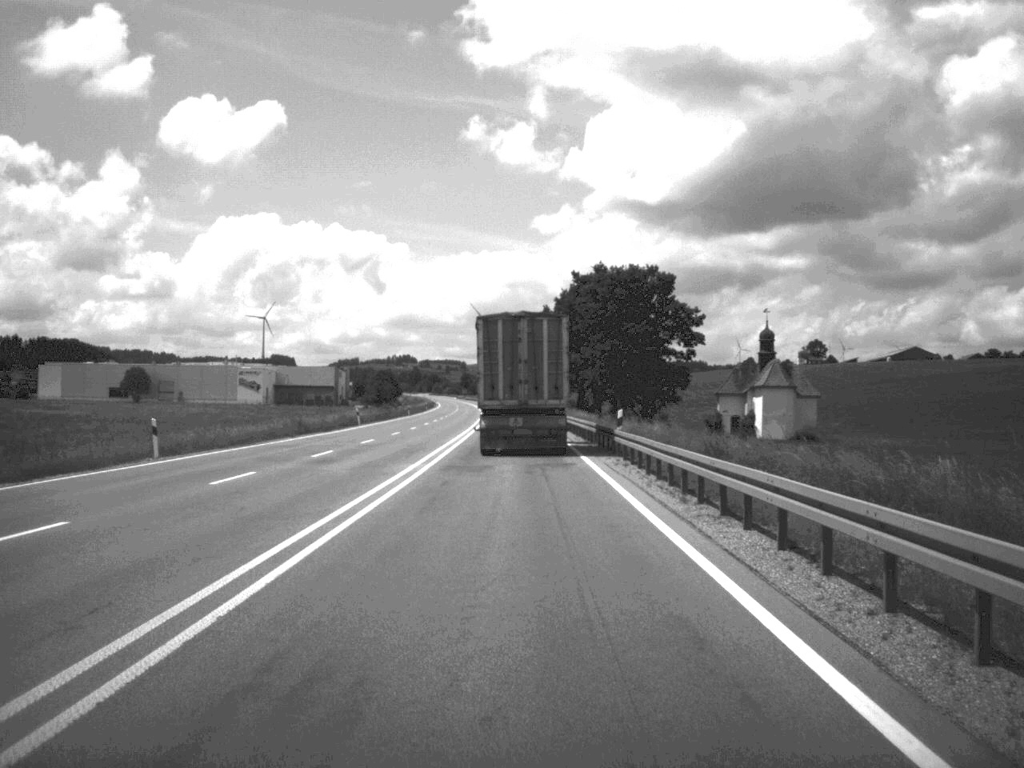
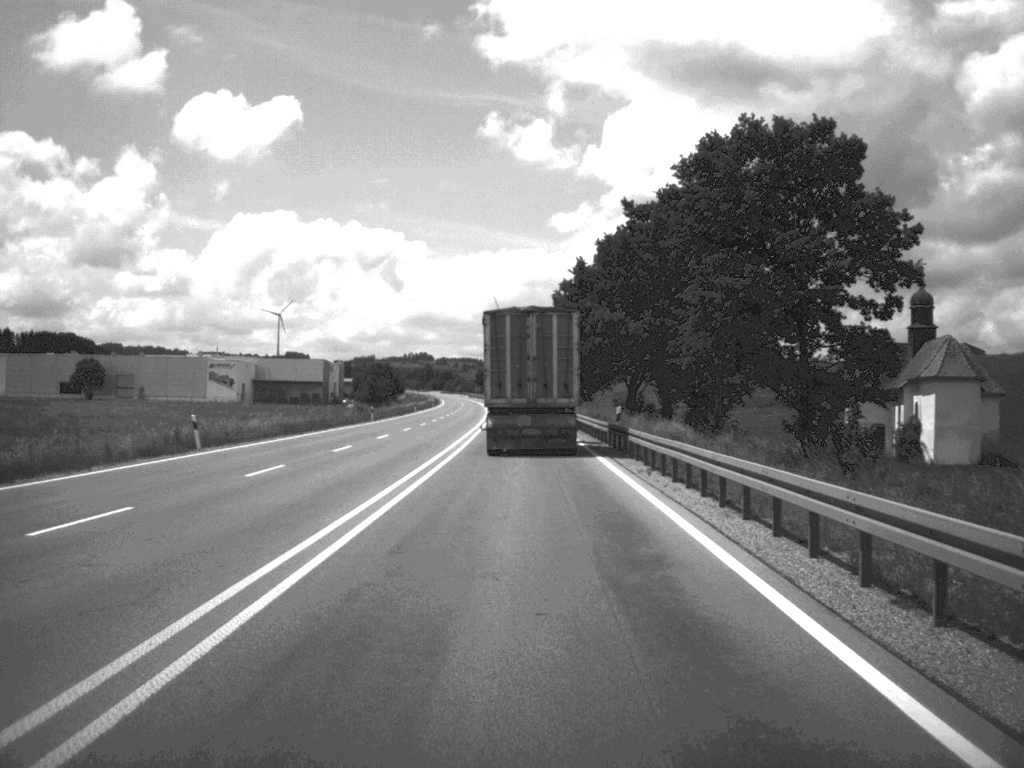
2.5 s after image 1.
(-0.5, +46.0) m; -1°
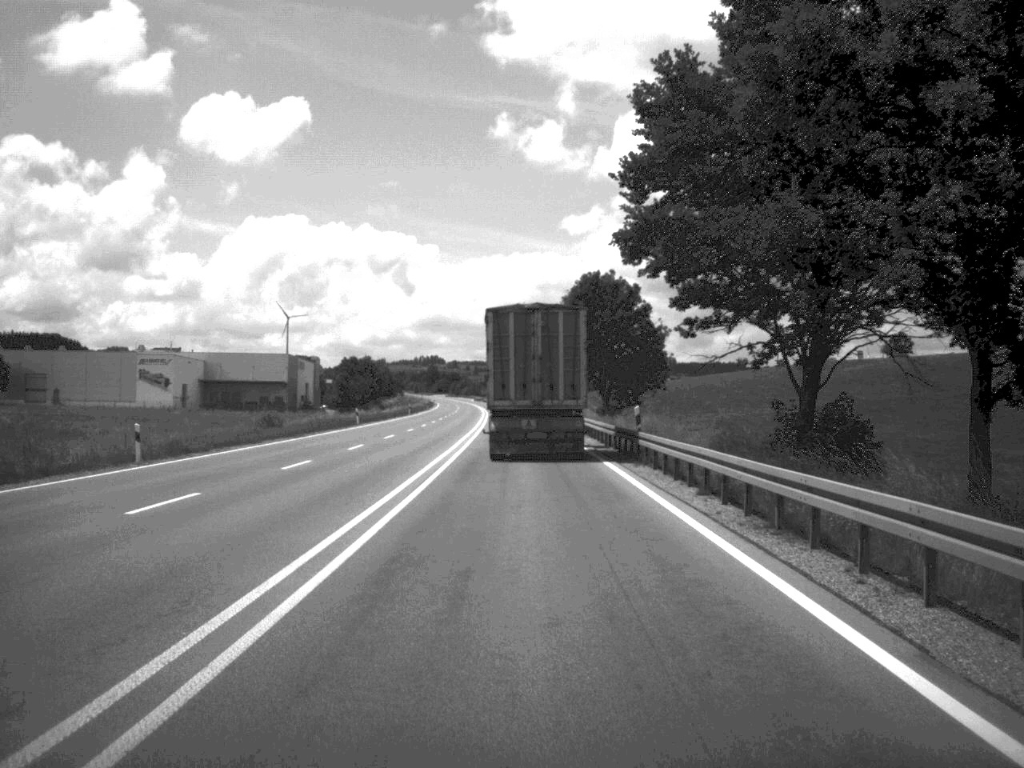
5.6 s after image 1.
(-0.4, +56.4) m; -1°
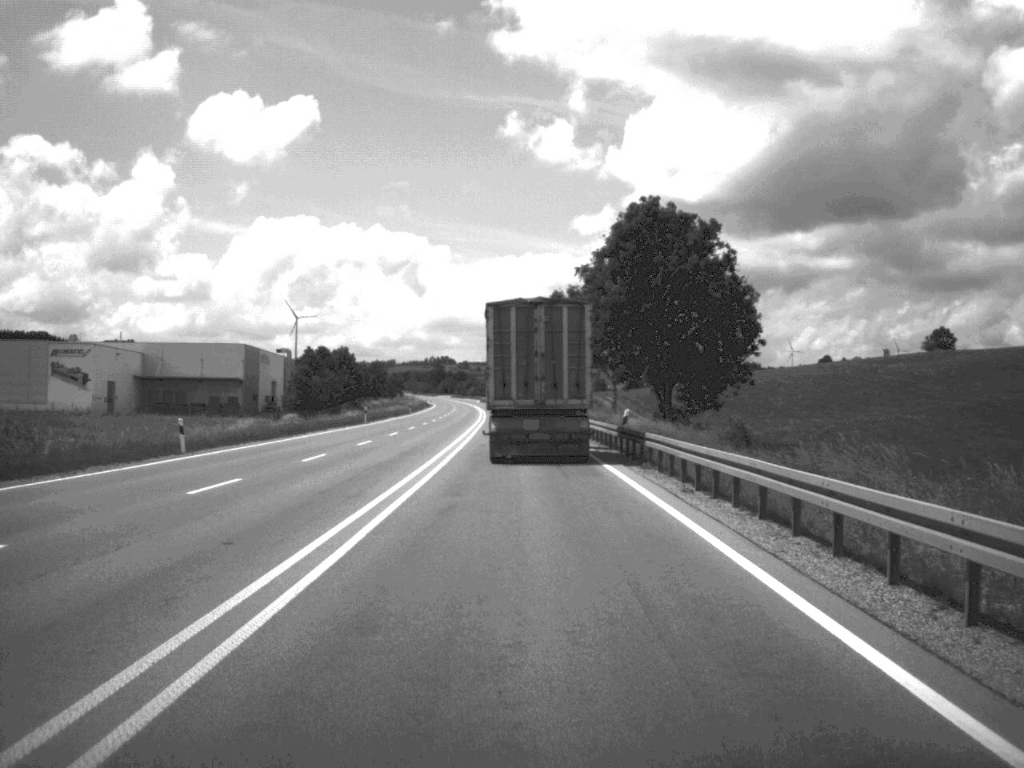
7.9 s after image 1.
(-0.3, +44.3) m; -1°
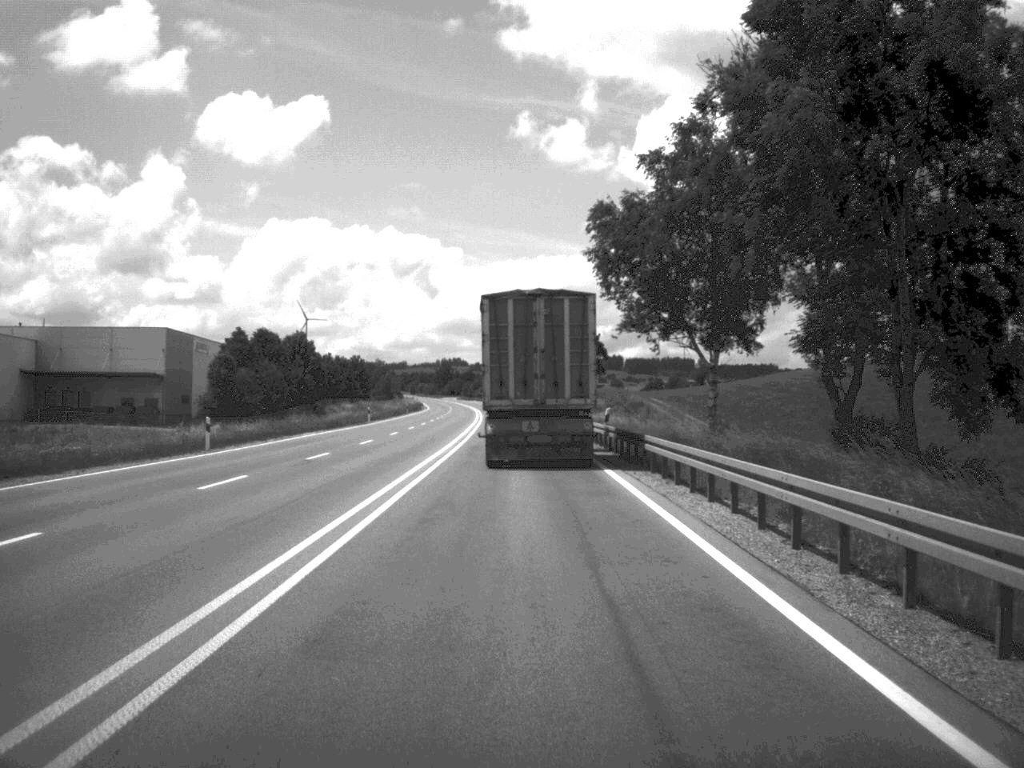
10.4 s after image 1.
(-0.3, +46.4) m; -1°
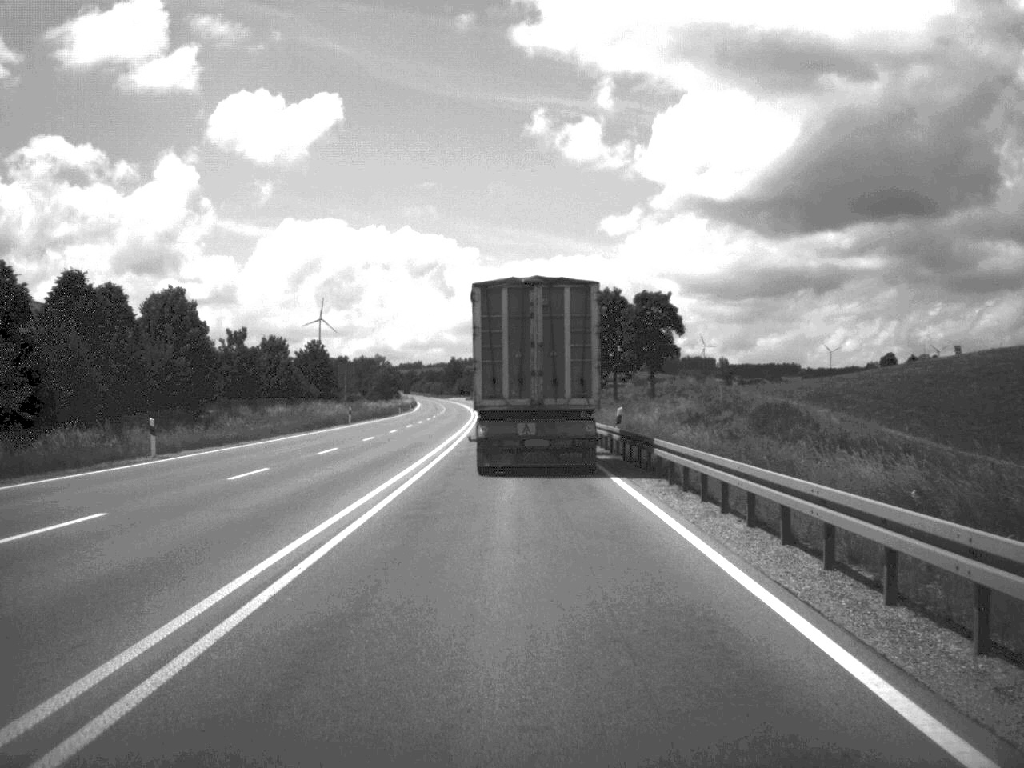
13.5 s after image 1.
(-0.6, +57.2) m; -1°
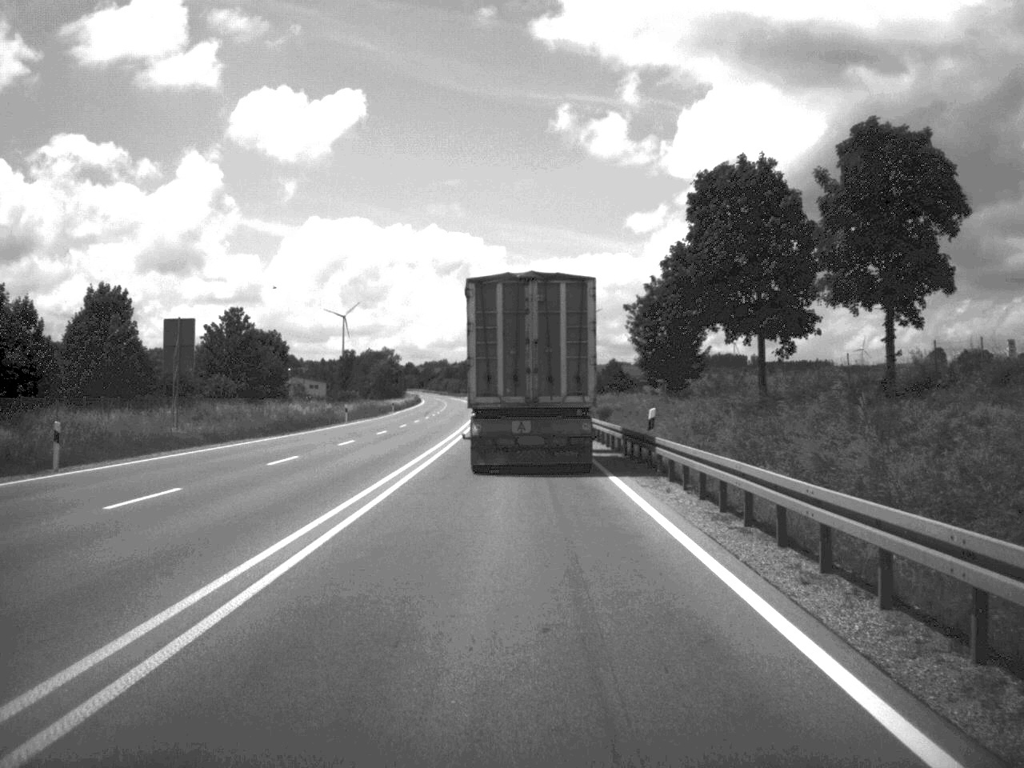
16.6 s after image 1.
(-0.6, +55.3) m; -1°
